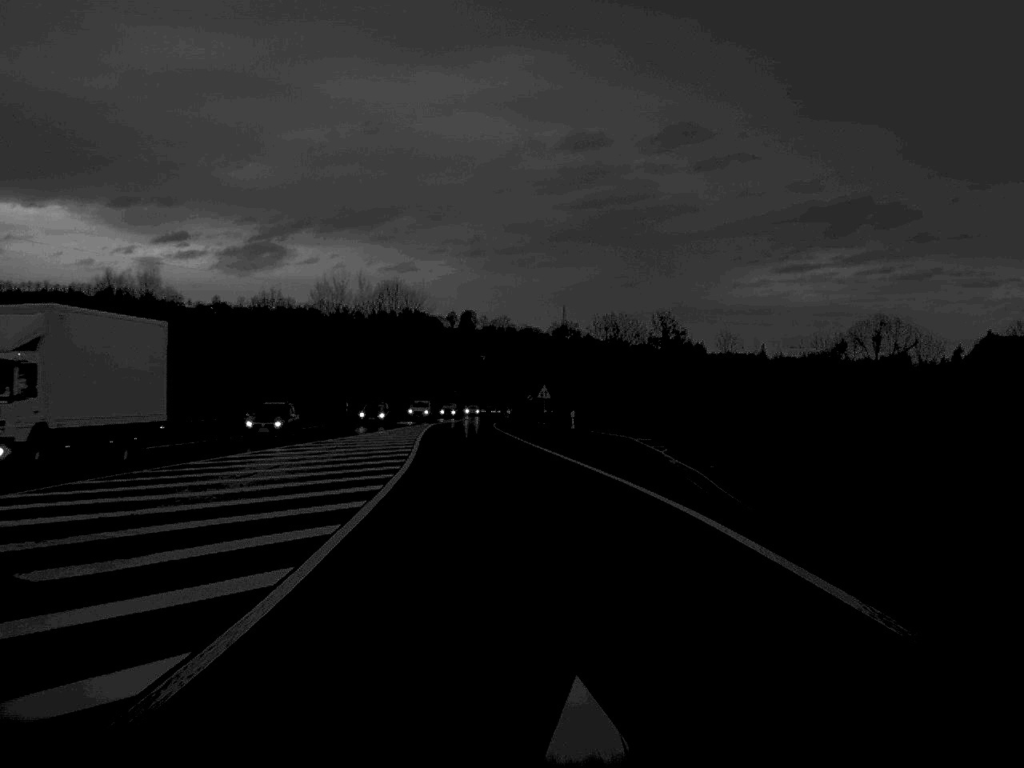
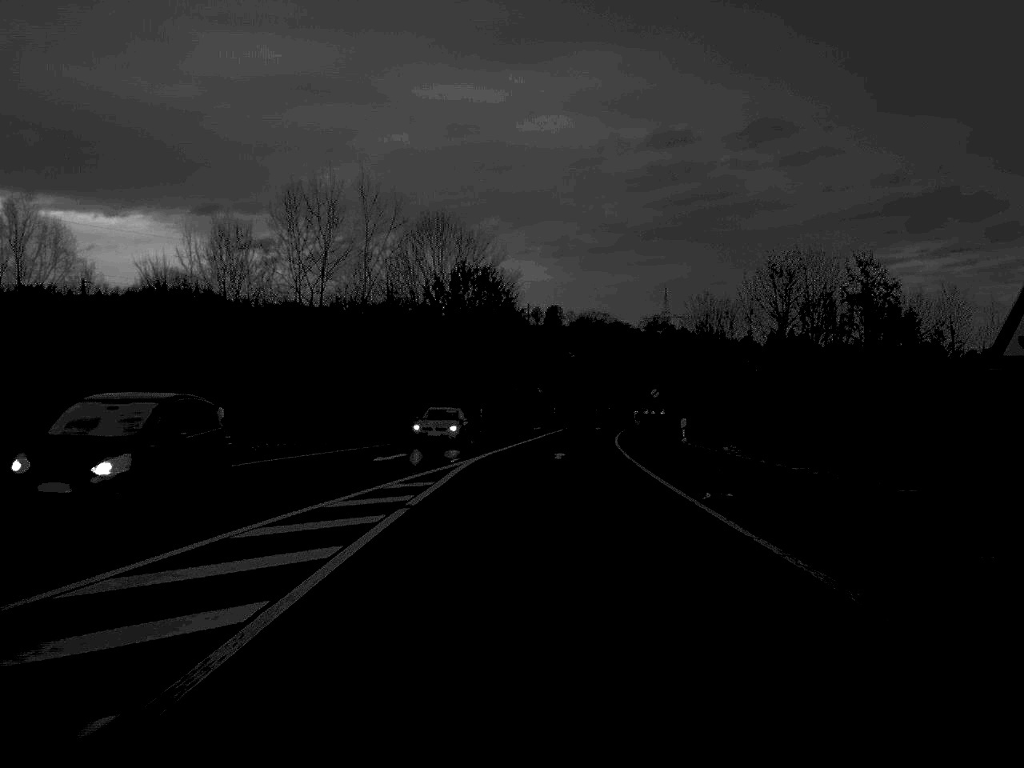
(-2.8, +58.6) m; -4°
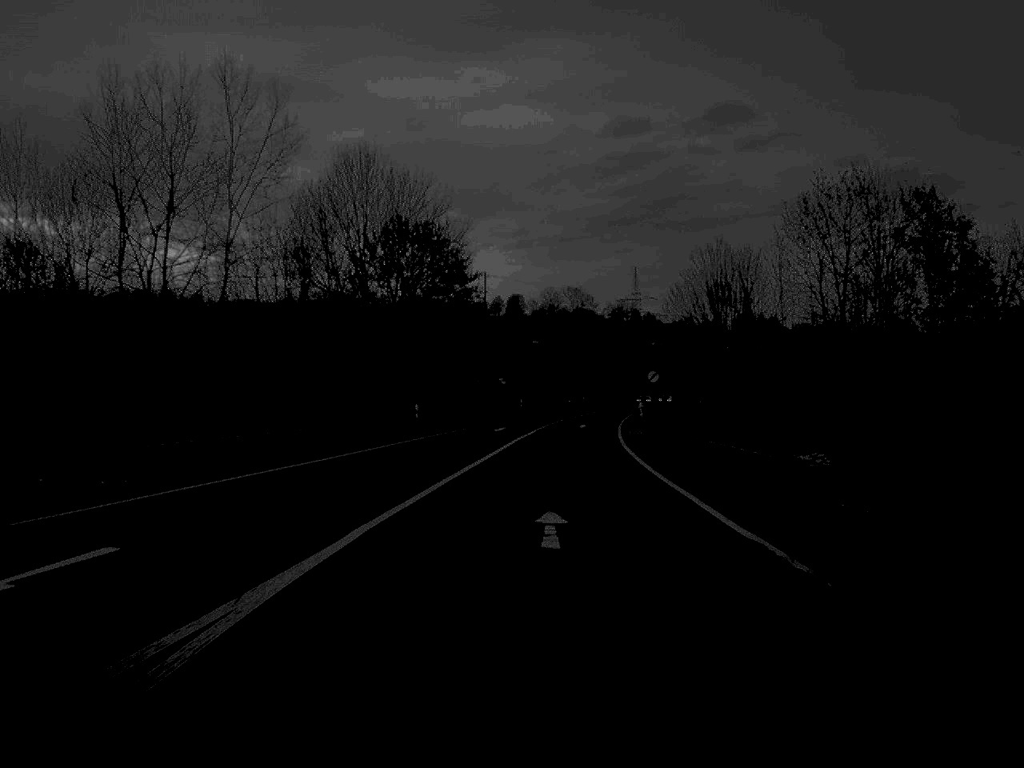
(+0.3, +25.2) m; +2°
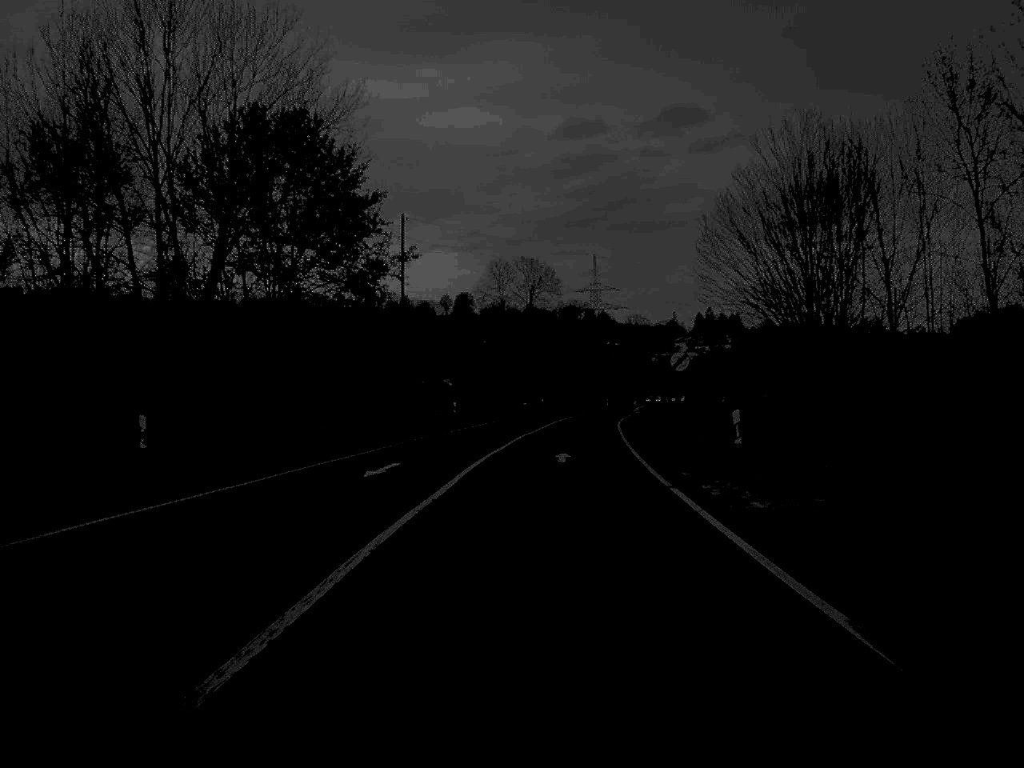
(+0.7, +34.9) m; +2°
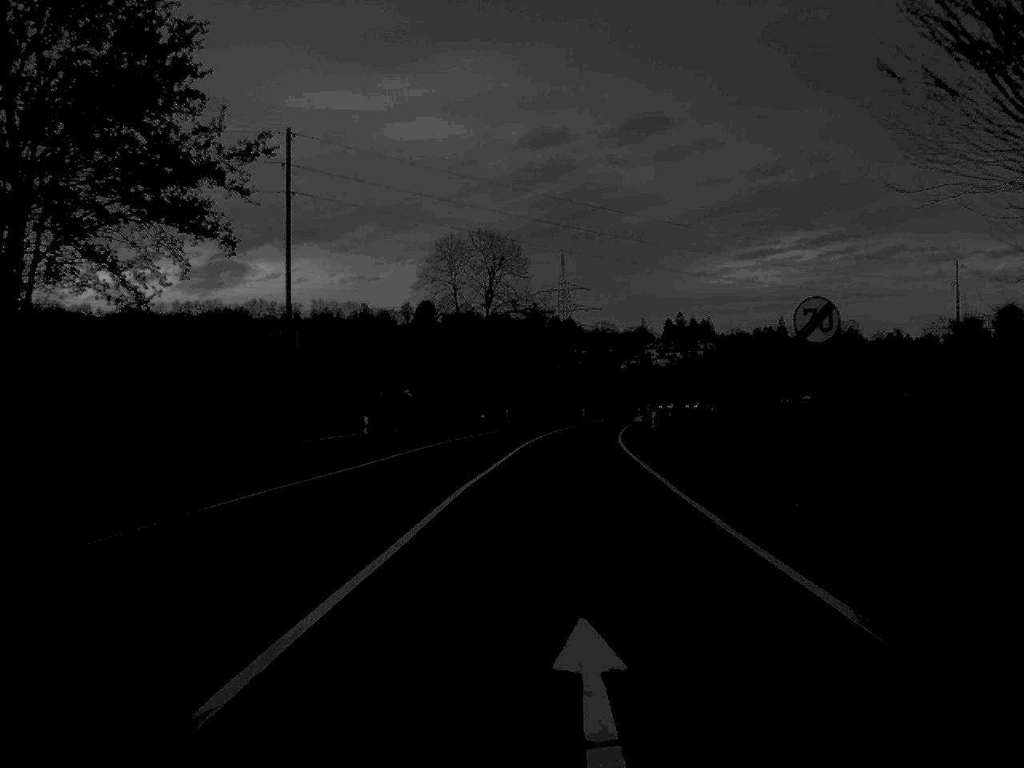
(+0.4, +25.8) m; +2°
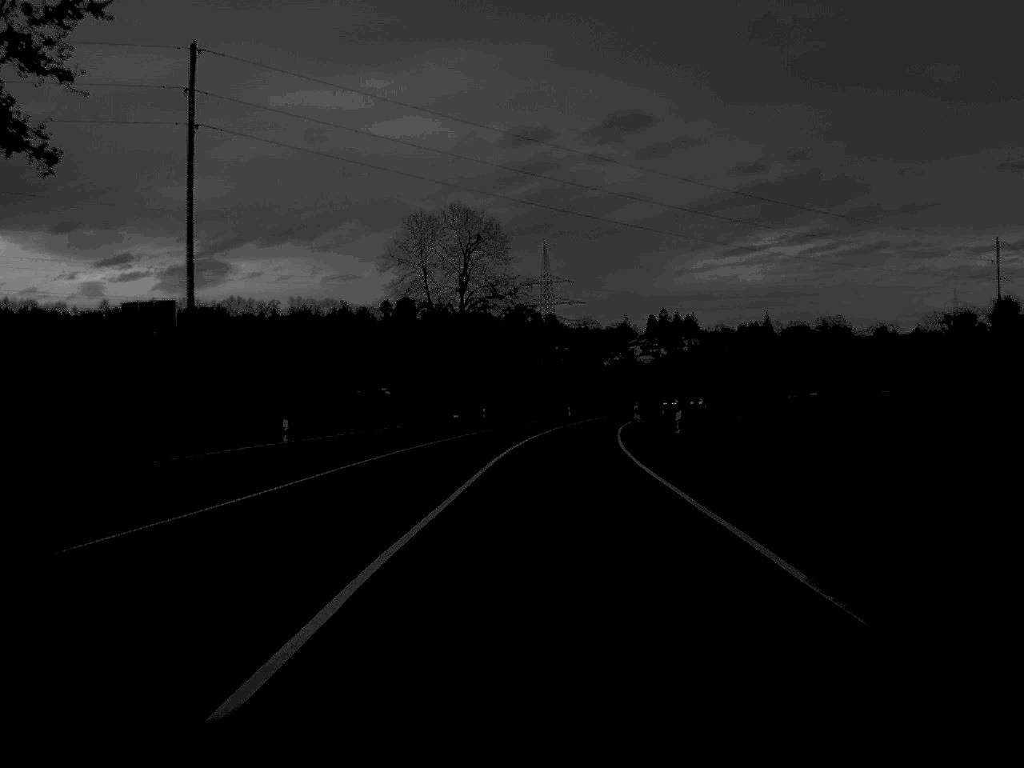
(+0.1, +11.6) m; +1°
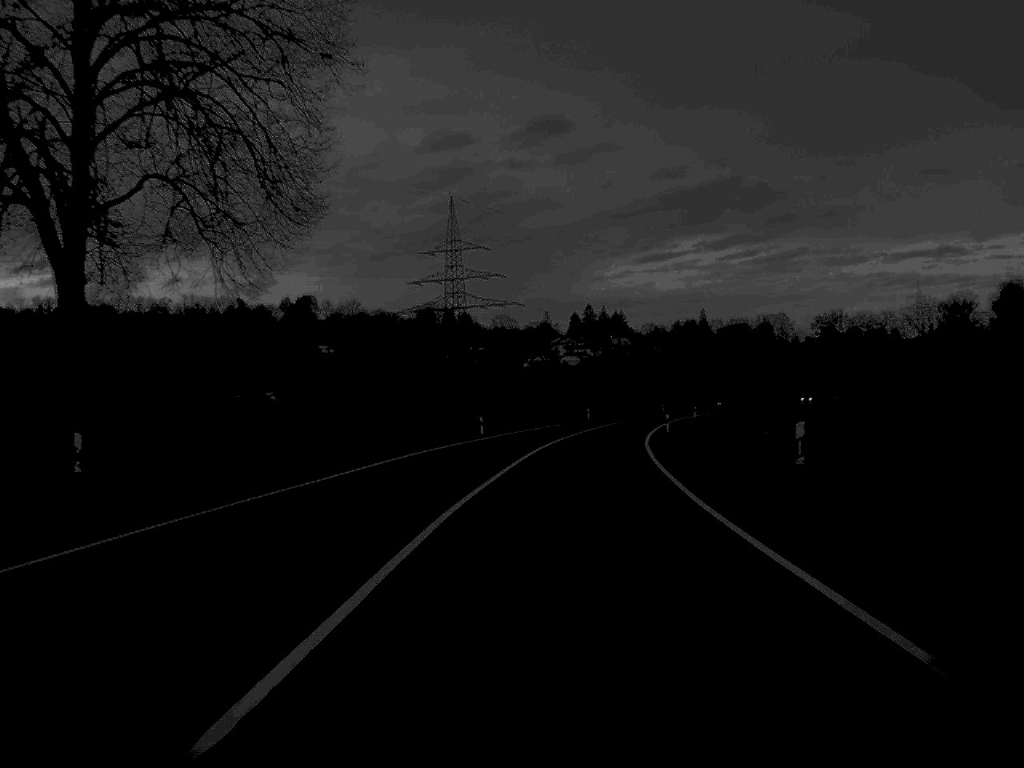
(+2.3, +65.2) m; +4°
